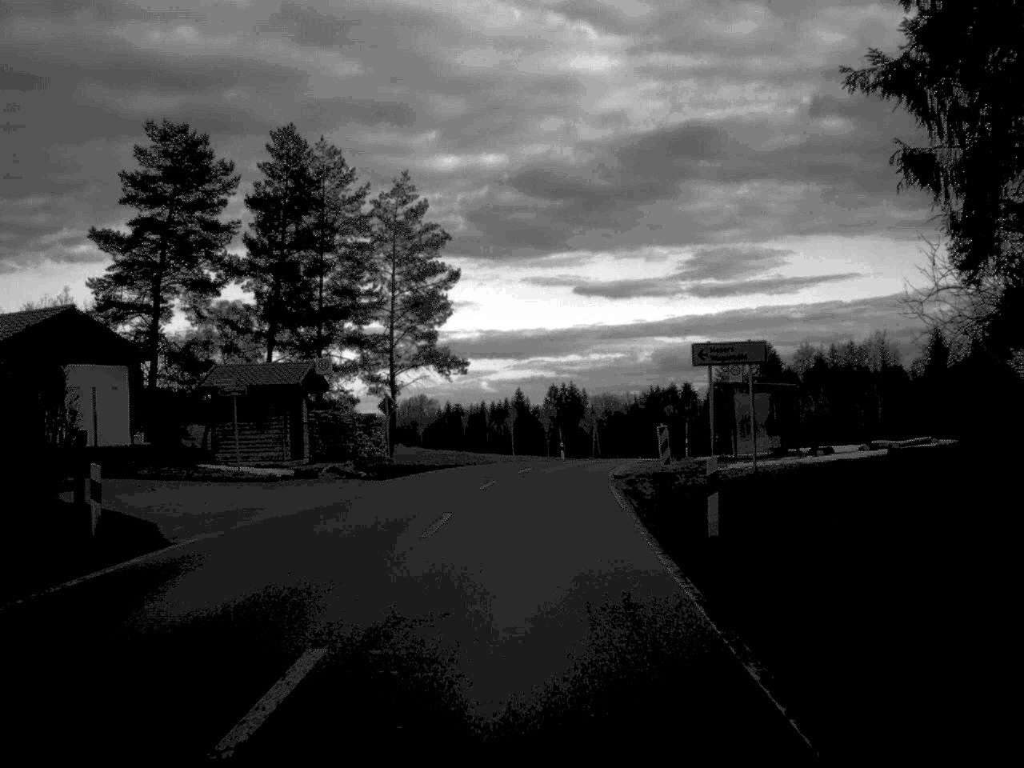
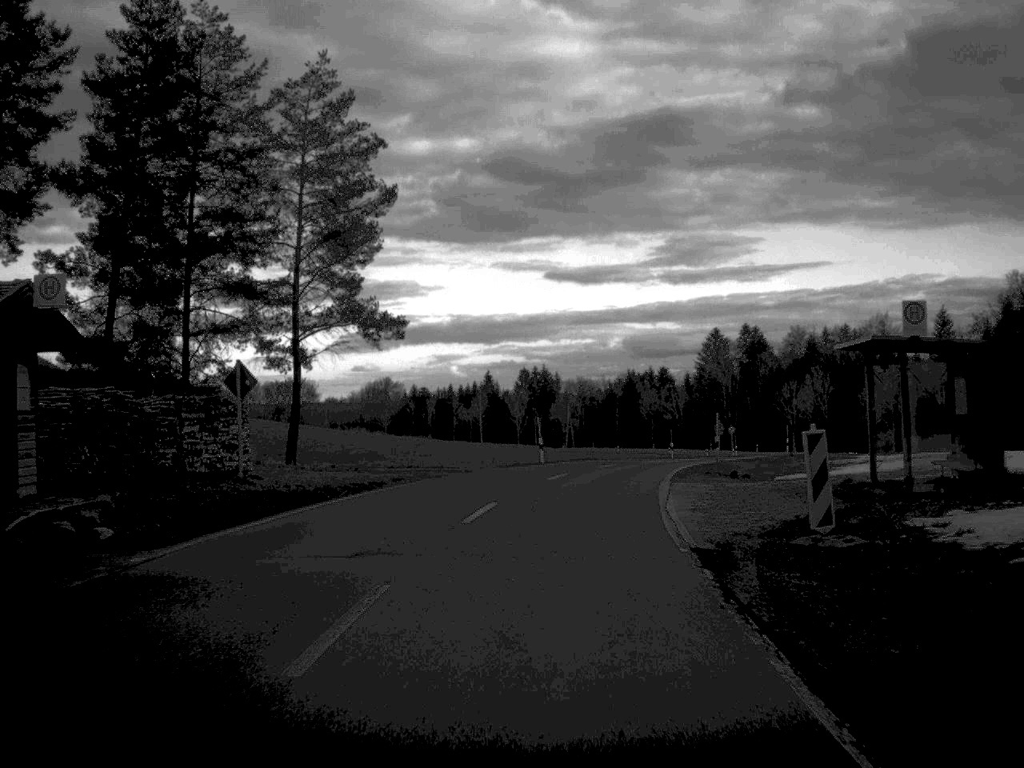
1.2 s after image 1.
(+0.2, +20.3) m; +1°
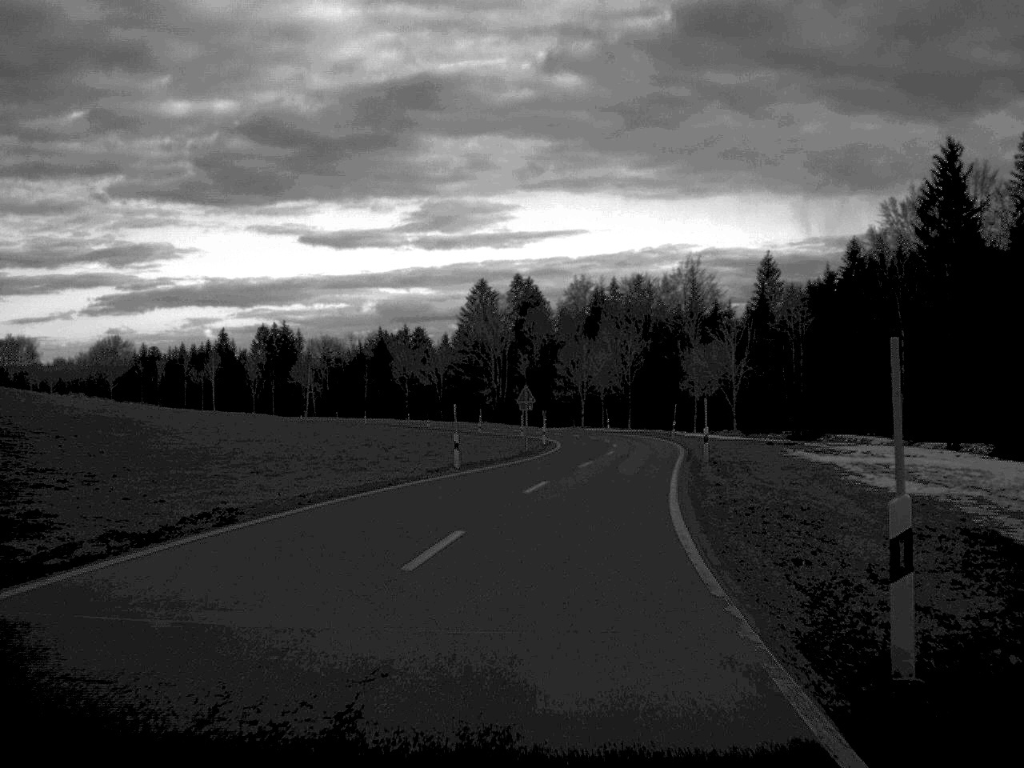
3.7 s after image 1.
(+3.8, +42.5) m; +11°
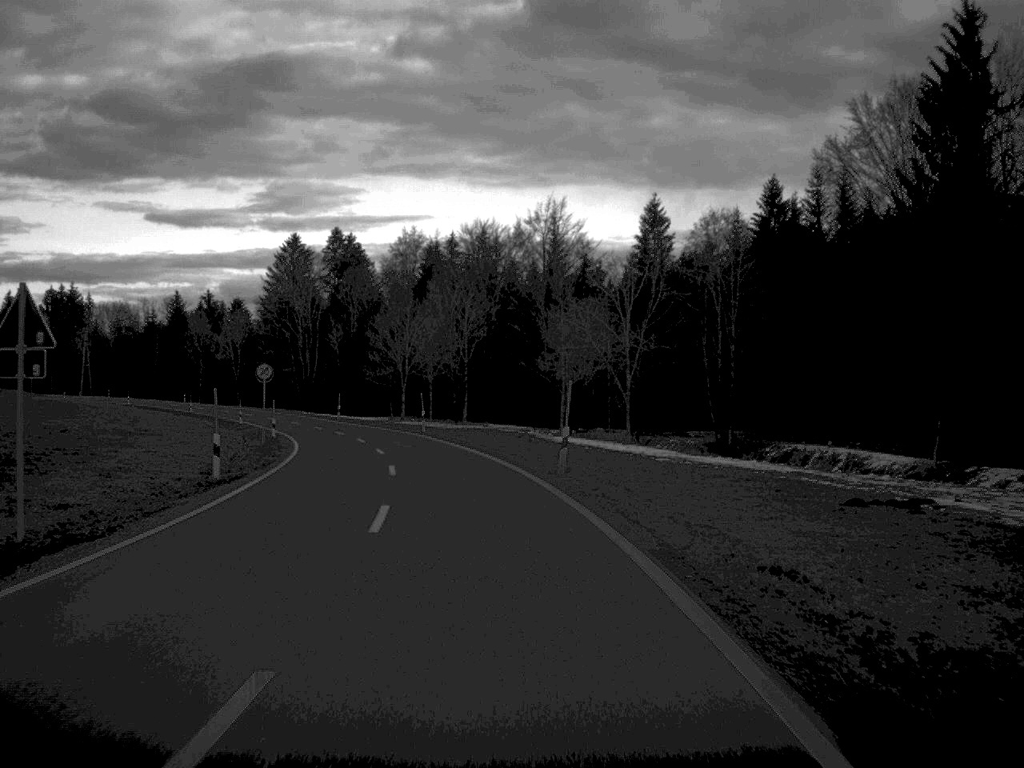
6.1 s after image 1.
(+3.8, +44.6) m; +6°
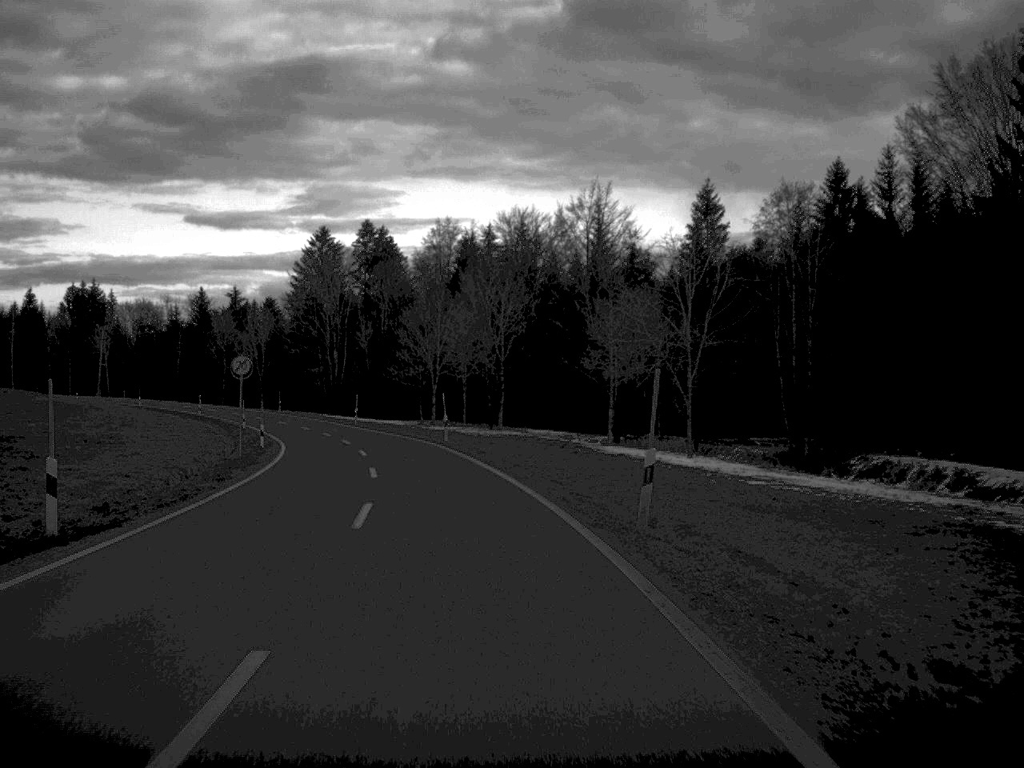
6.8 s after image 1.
(-0.2, +11.3) m; -2°
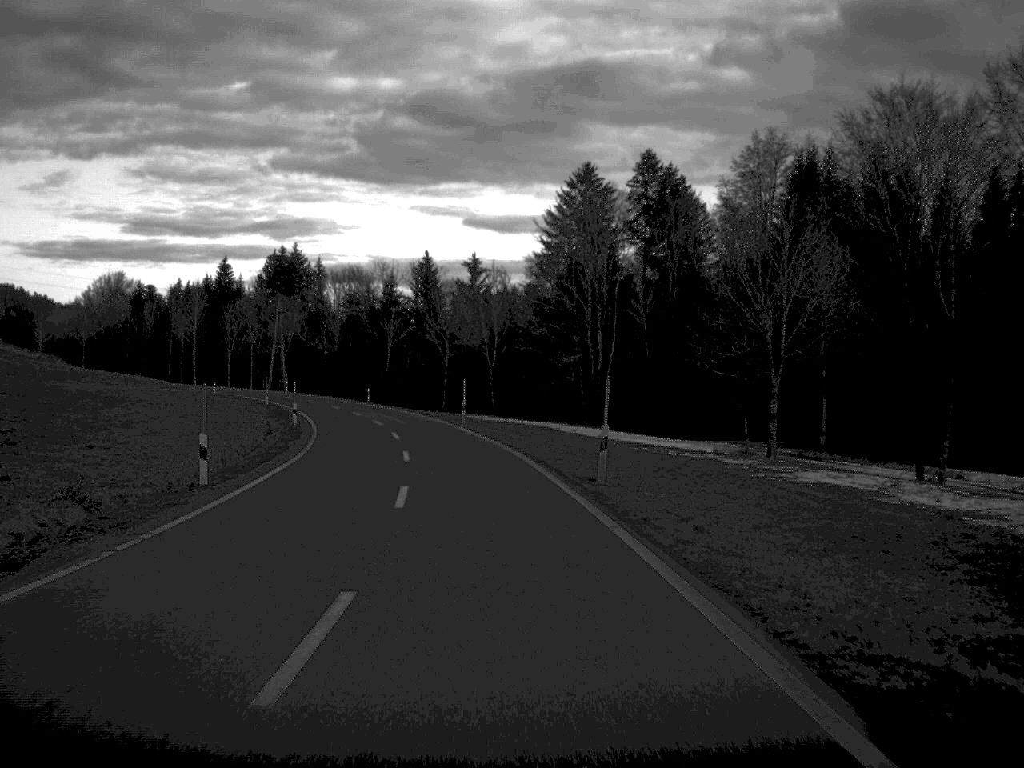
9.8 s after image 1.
(-6.9, +57.7) m; -12°
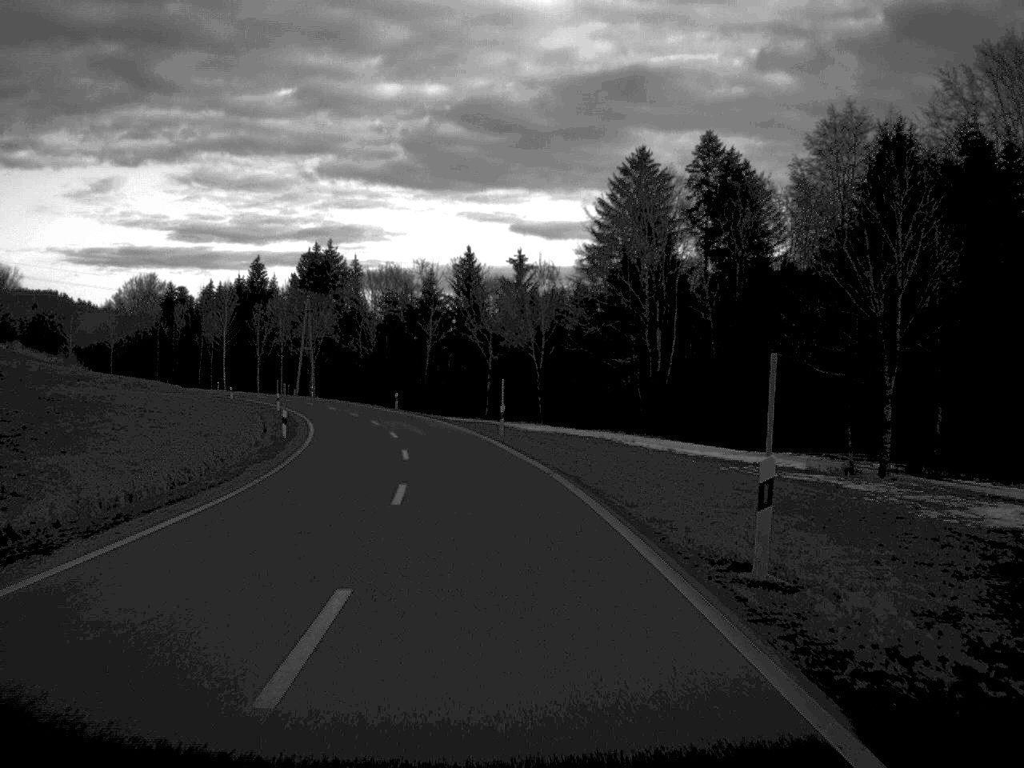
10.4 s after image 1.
(-0.2, +12.1) m; -2°
